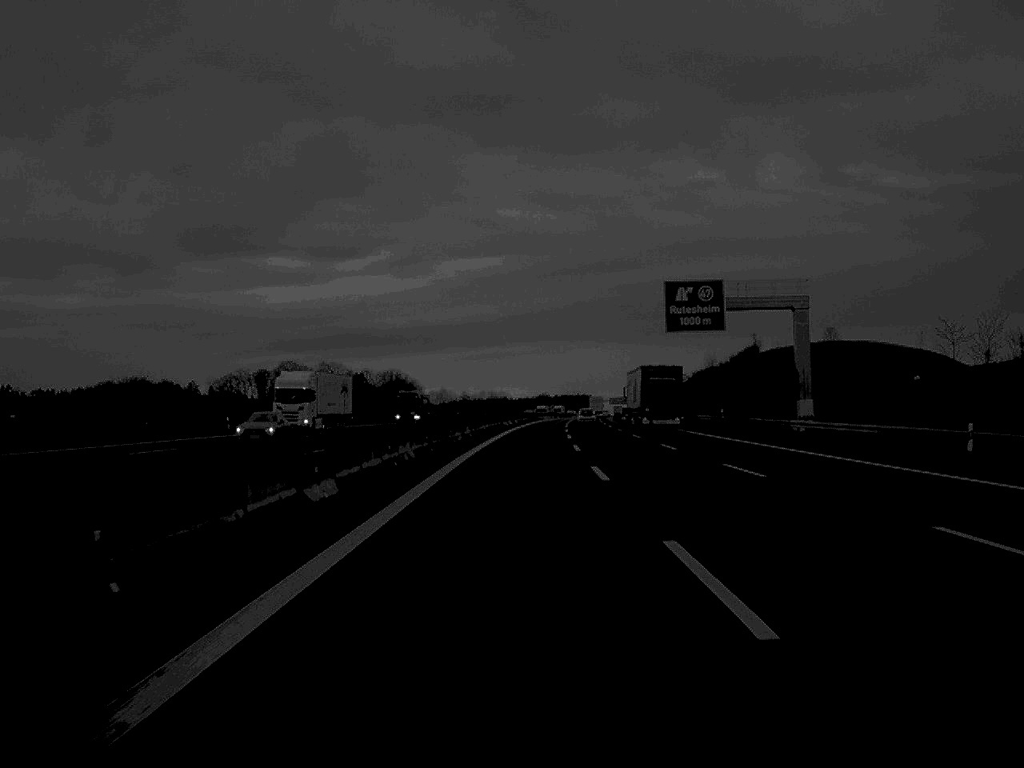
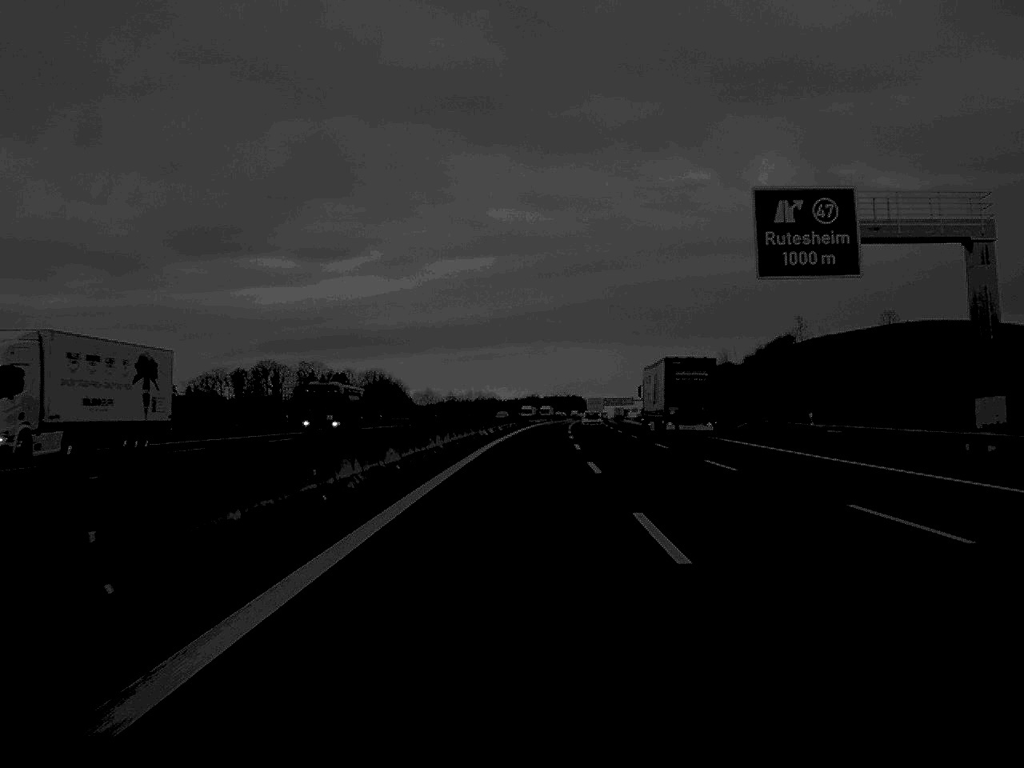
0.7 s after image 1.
(+0.1, +31.5) m; 0°
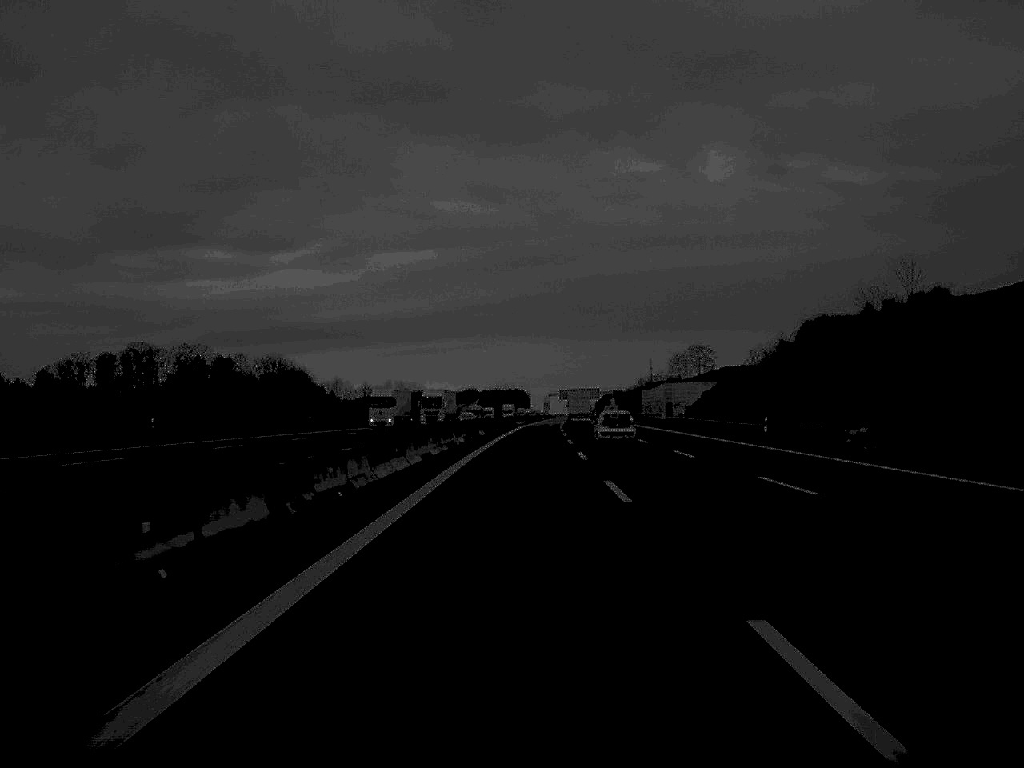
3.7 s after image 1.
(+3.3, +135.2) m; +3°
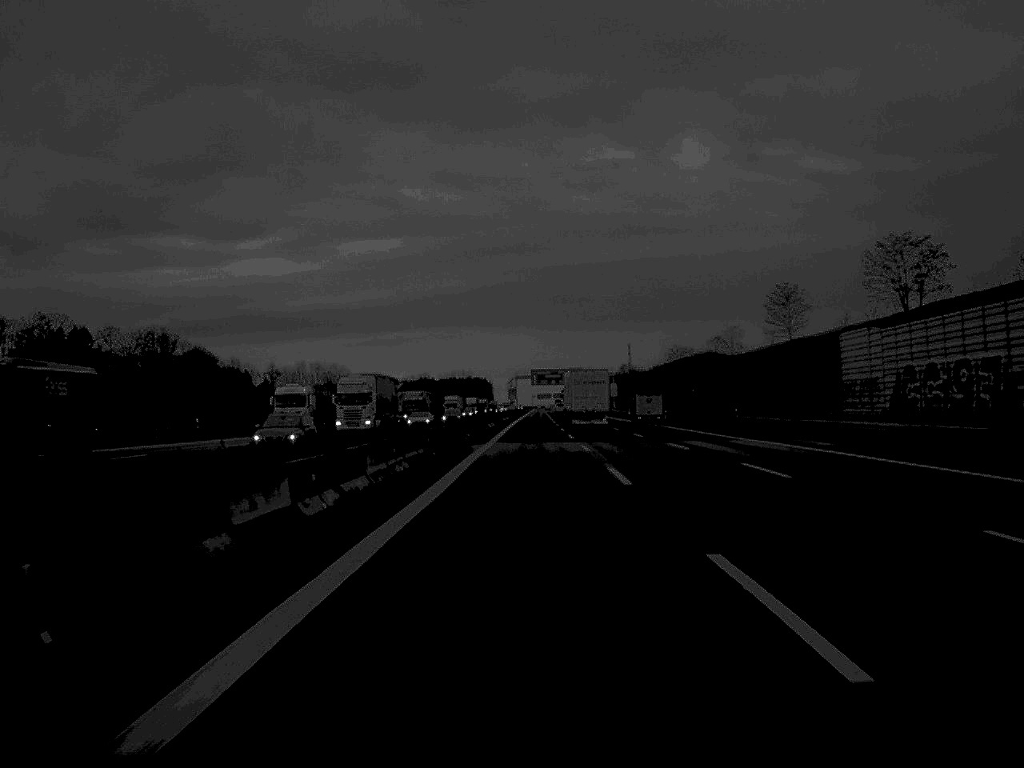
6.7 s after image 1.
(+2.0, +139.5) m; +2°
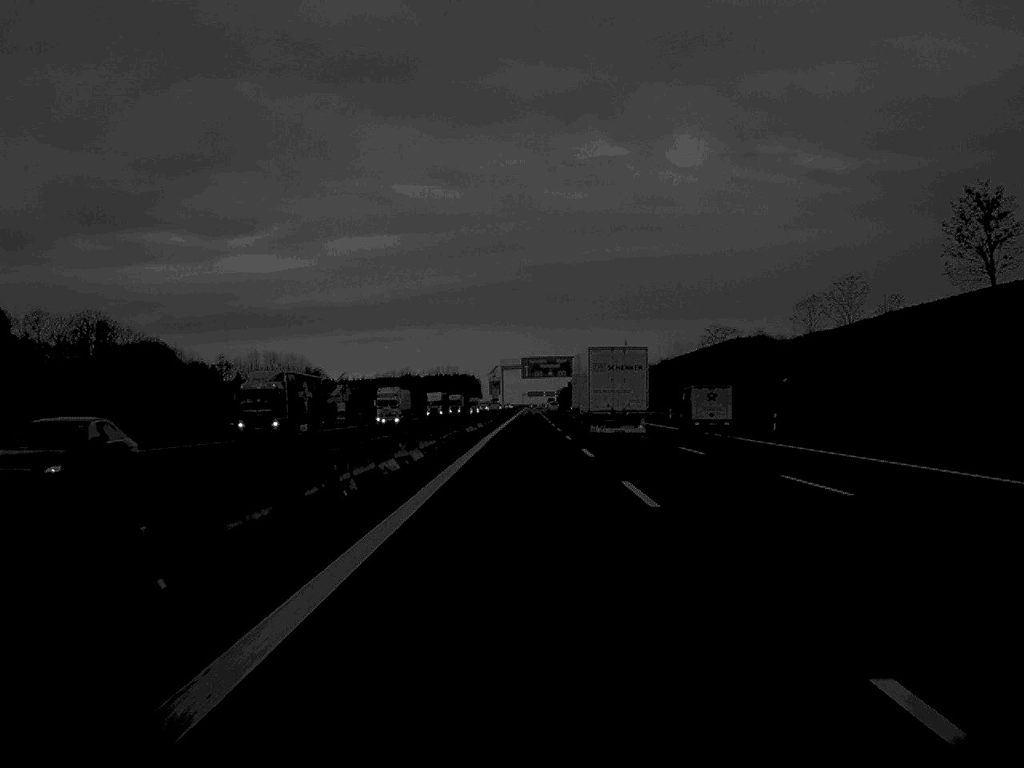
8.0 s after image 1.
(+0.2, +59.7) m; 0°
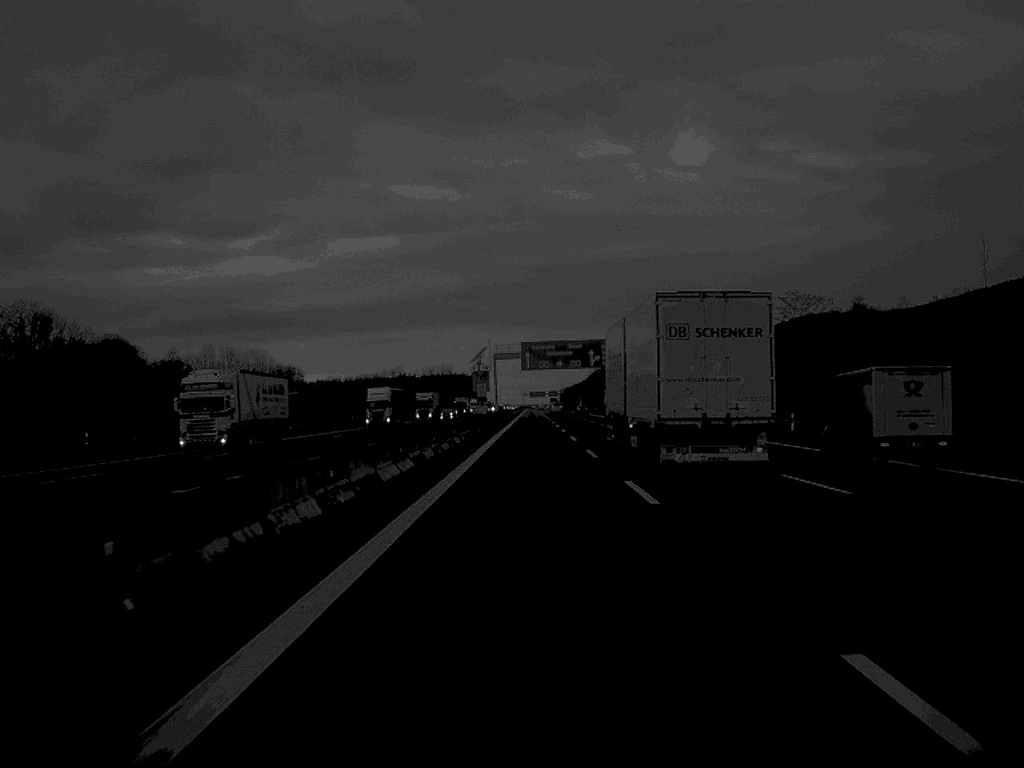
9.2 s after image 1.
(0.0, +53.1) m; 0°
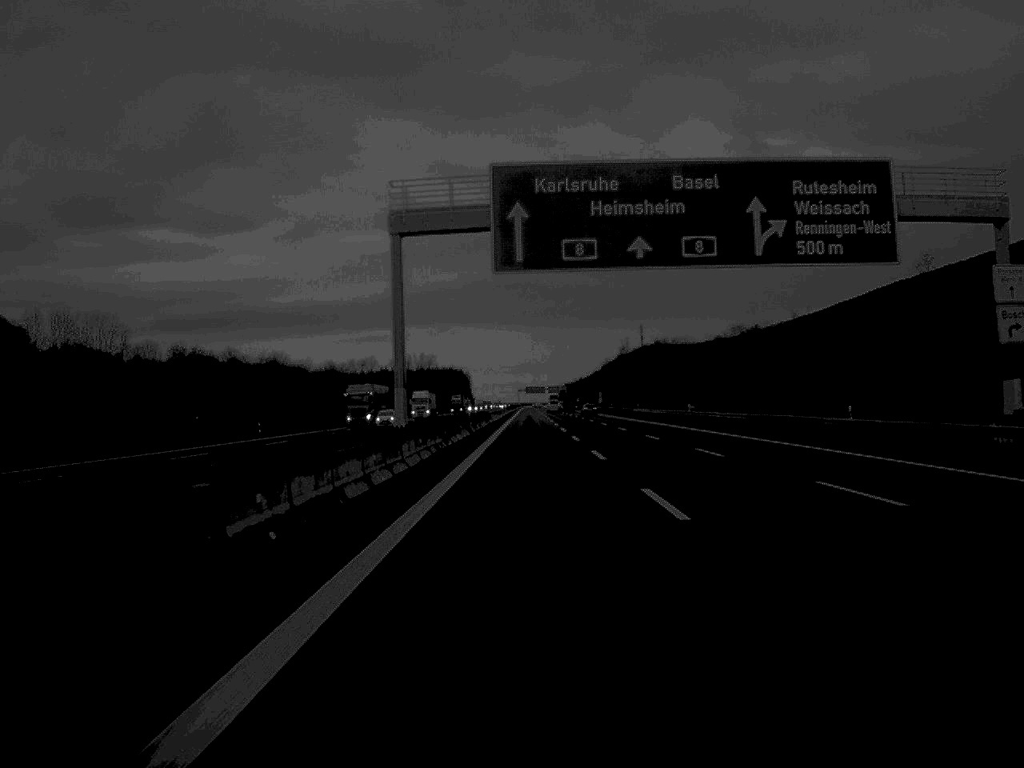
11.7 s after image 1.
(+0.3, +110.5) m; 0°
